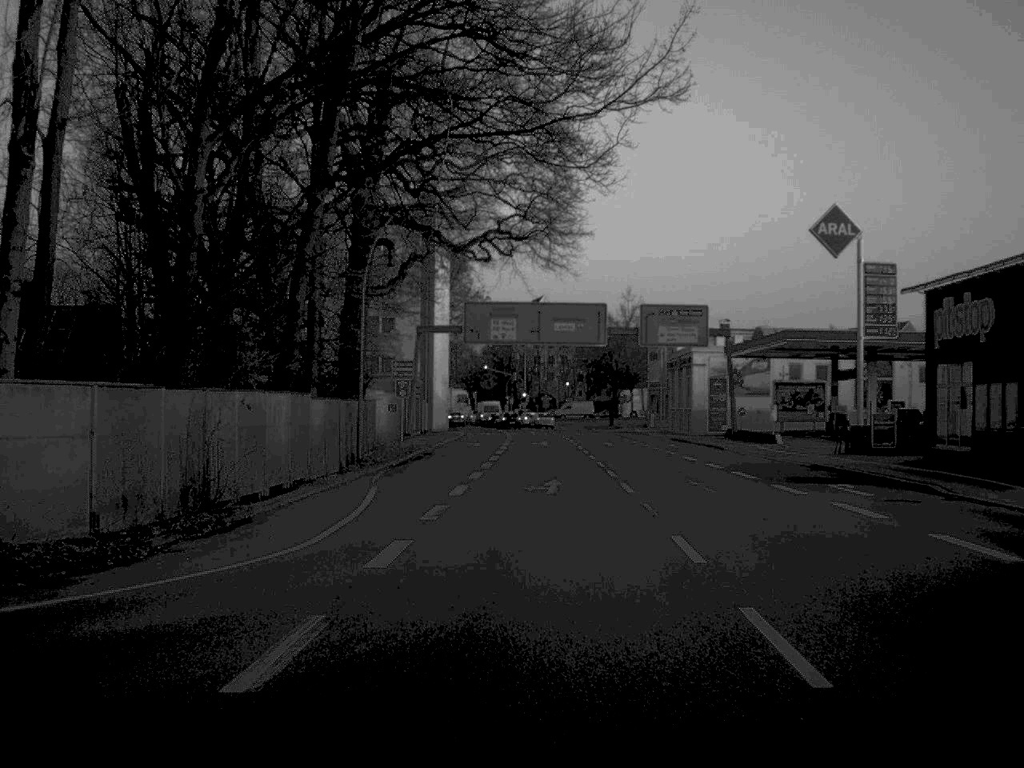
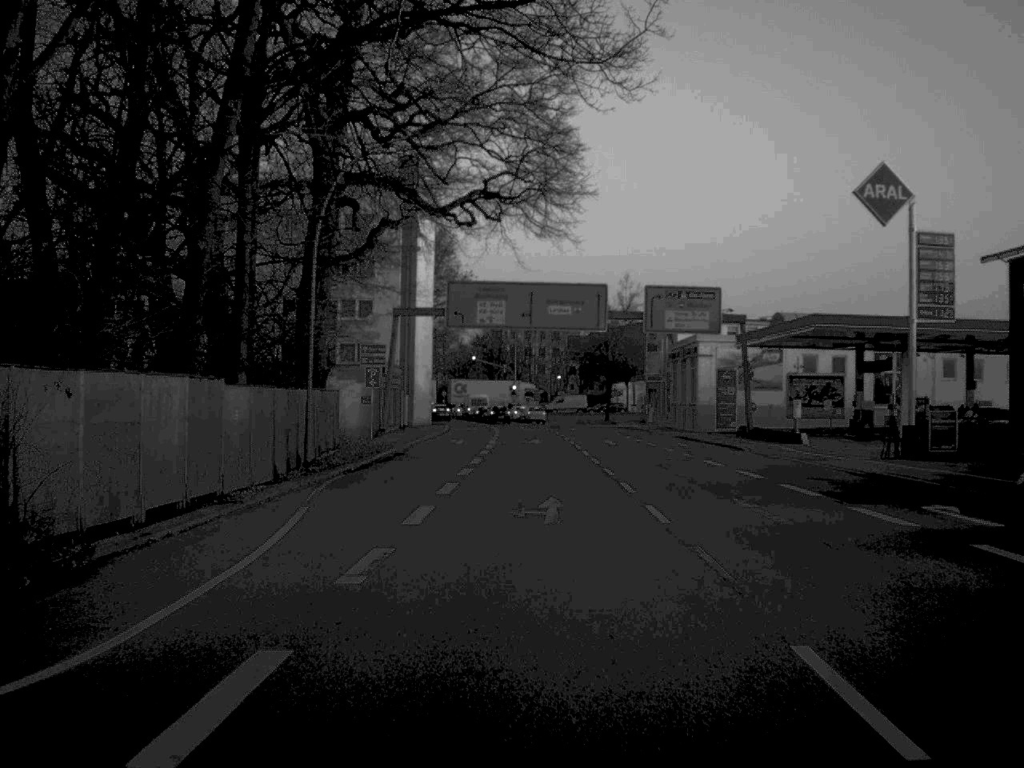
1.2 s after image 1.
(0.0, +7.7) m; 0°
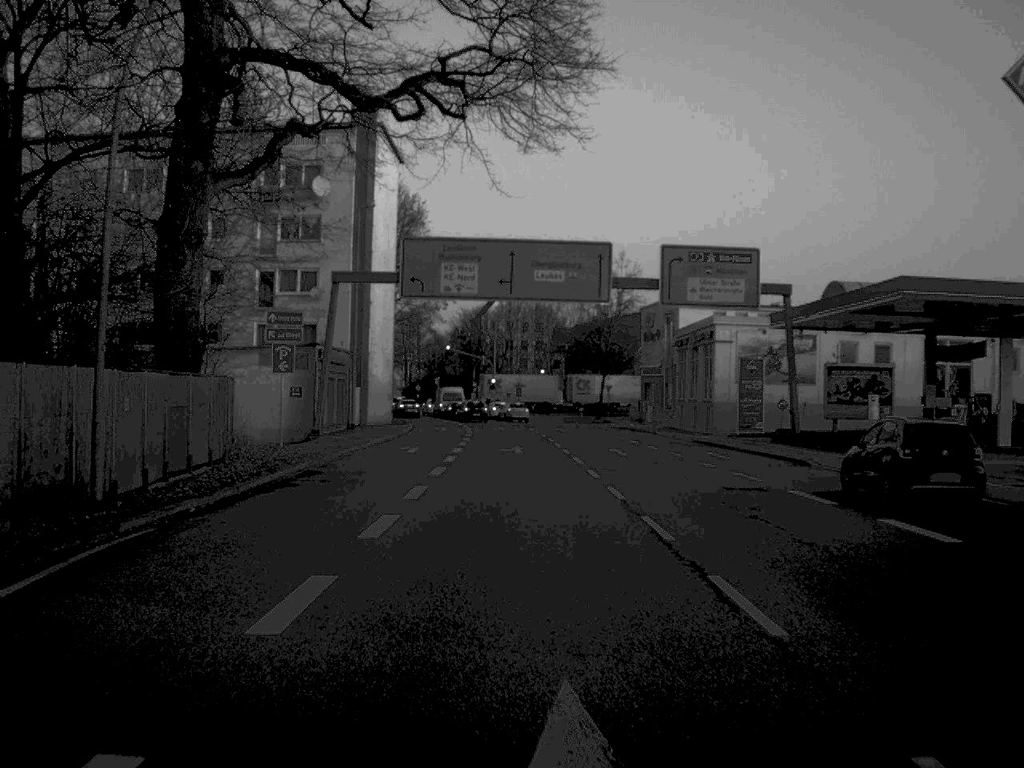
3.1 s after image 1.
(+0.1, +14.8) m; +1°
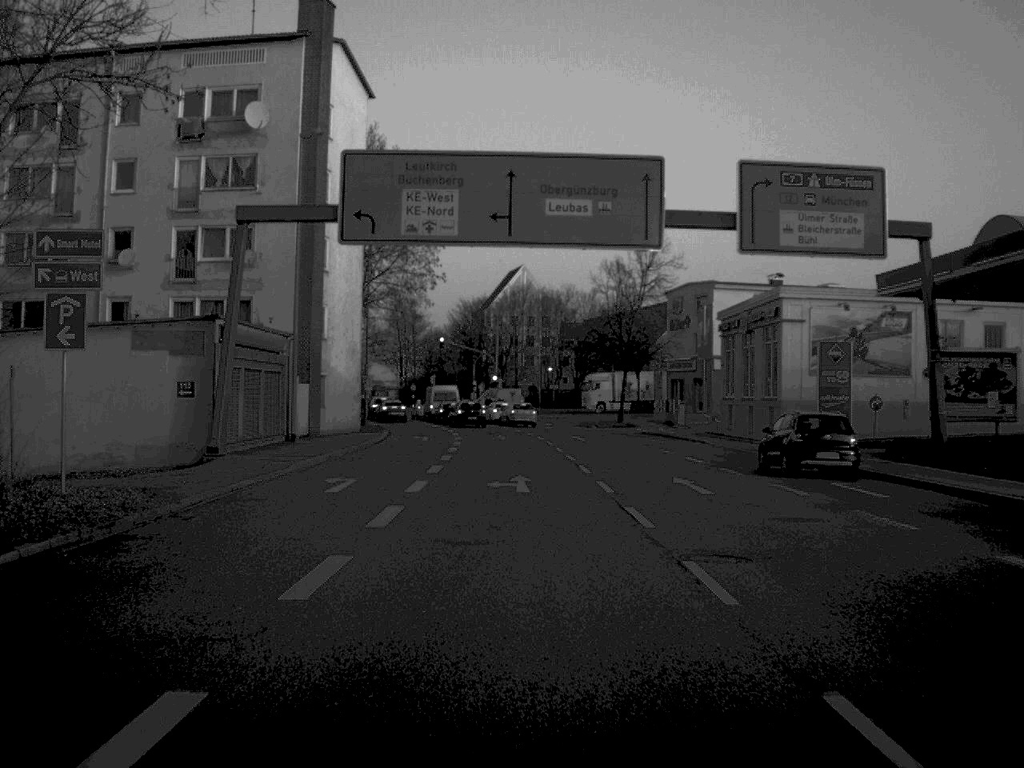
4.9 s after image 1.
(0.0, +16.7) m; 0°
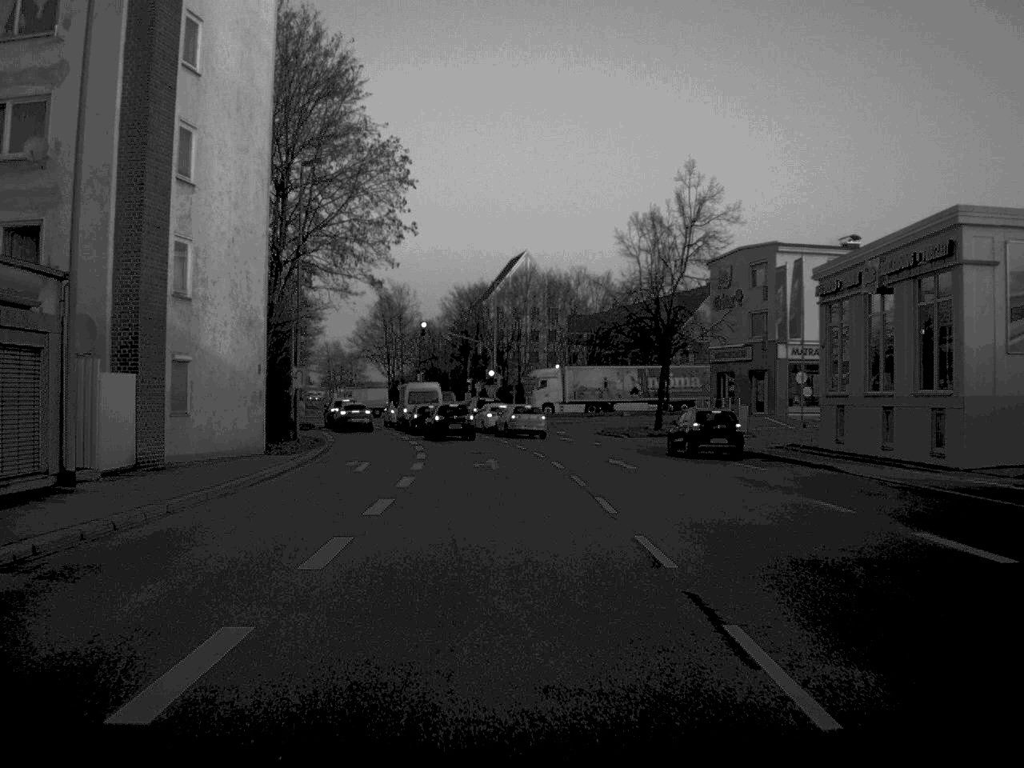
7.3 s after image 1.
(0.0, +21.6) m; 0°
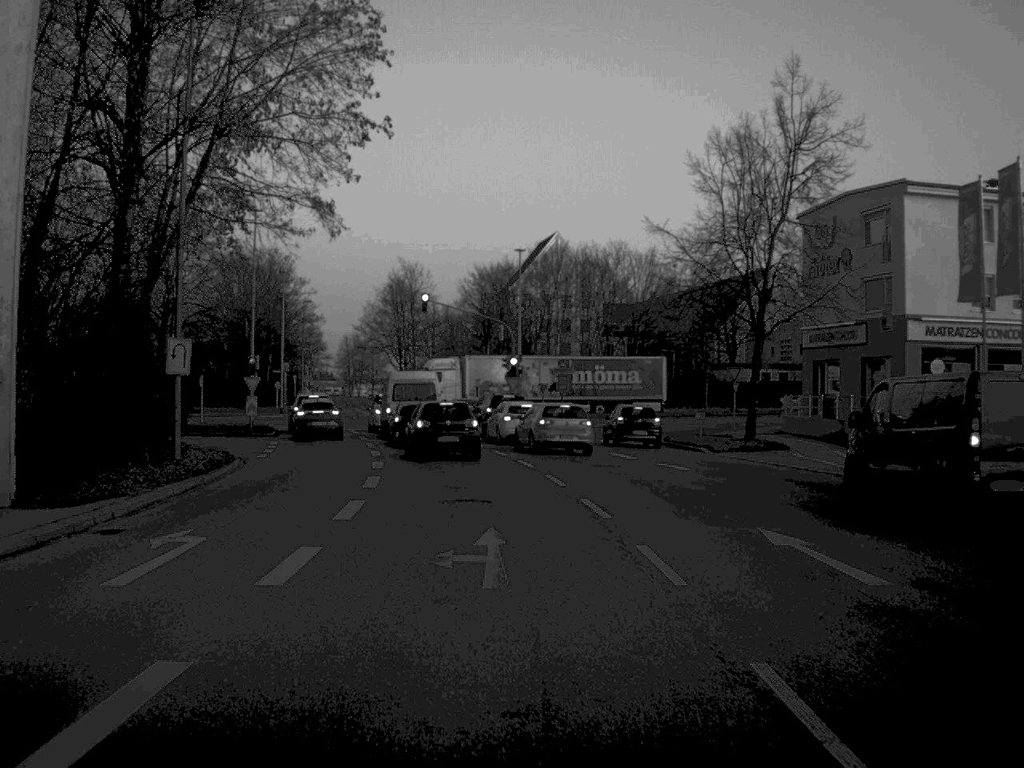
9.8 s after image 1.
(-0.2, +19.2) m; -1°
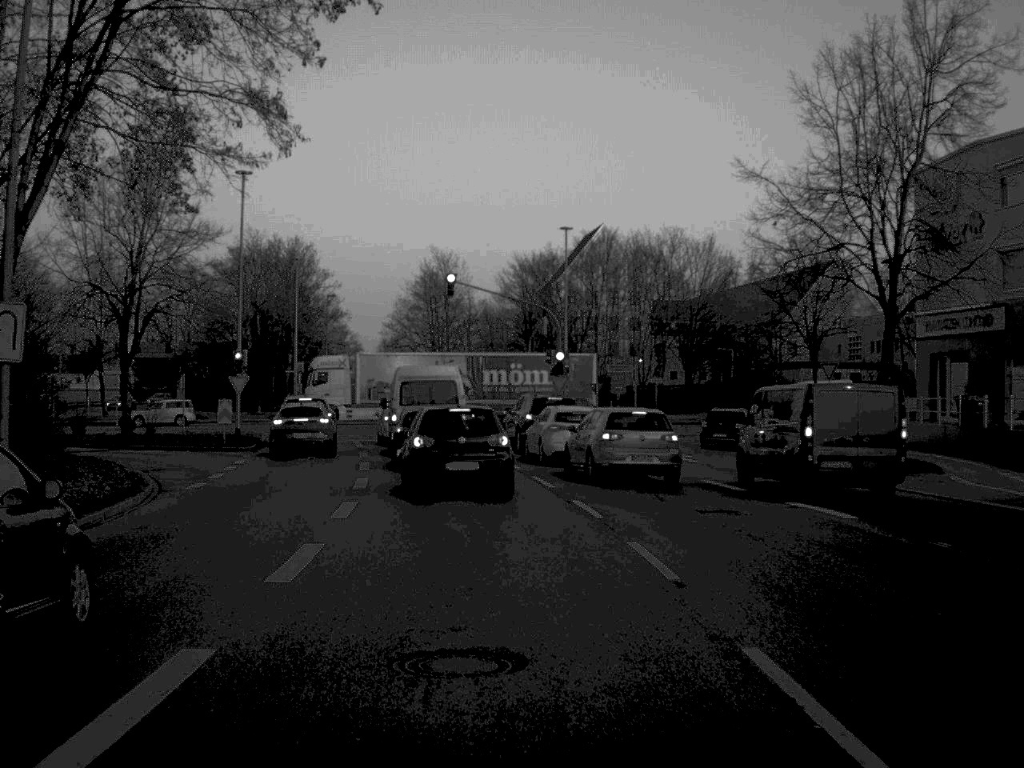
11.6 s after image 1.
(-0.2, +11.4) m; -2°
